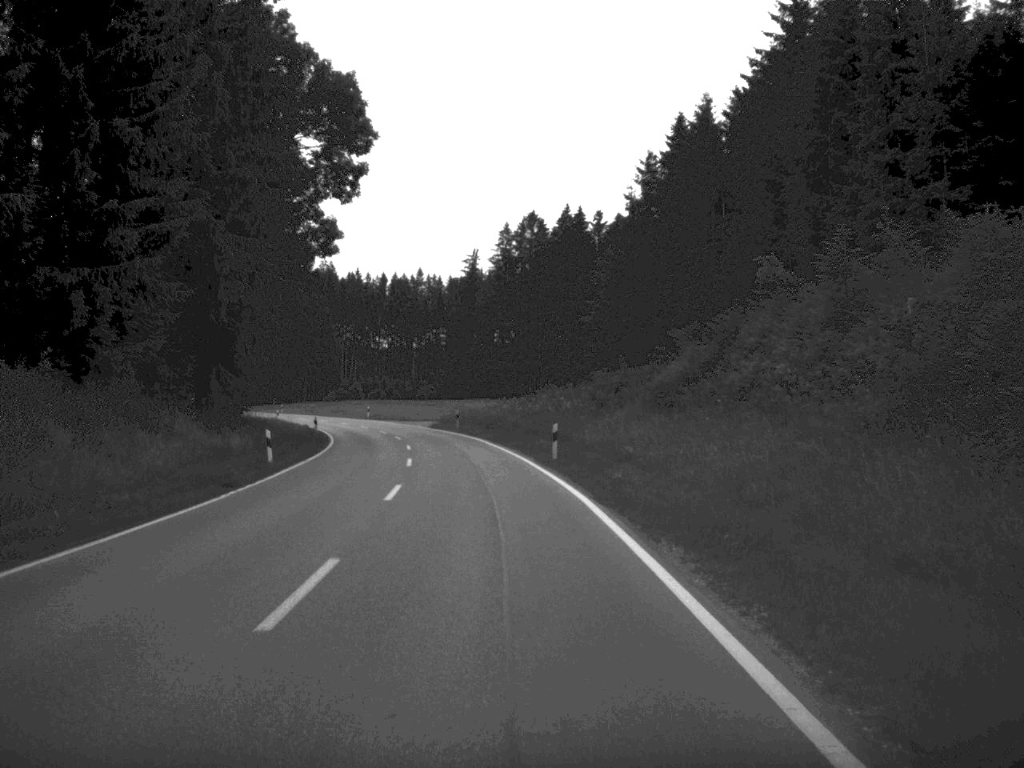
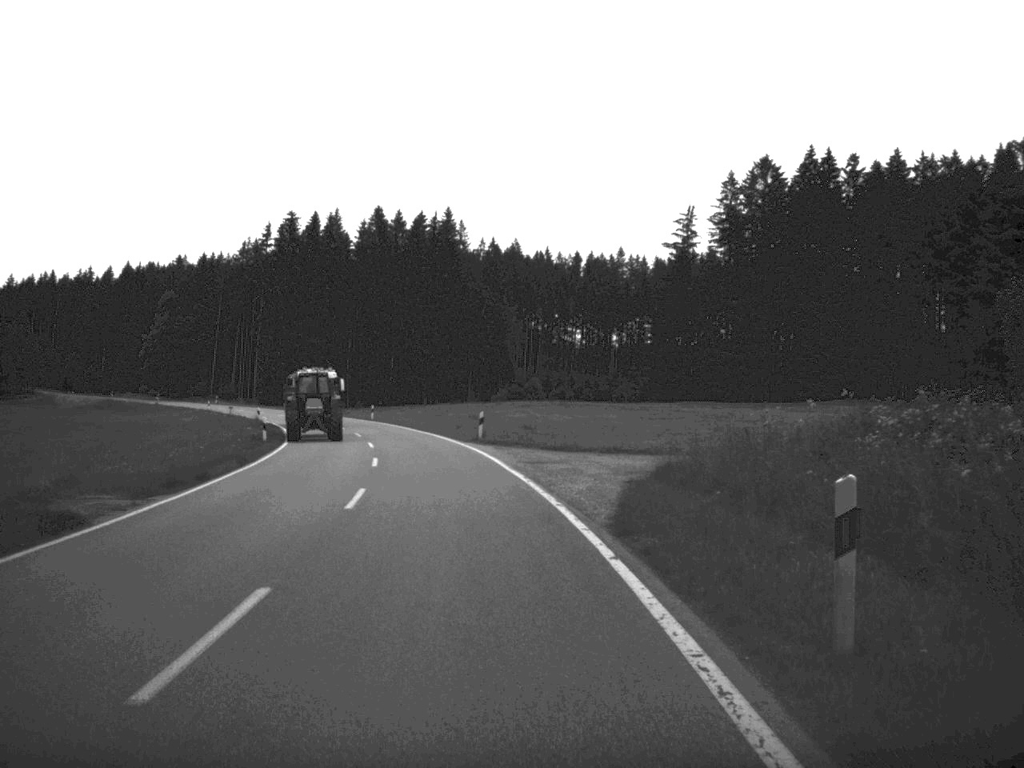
(-4.3, +61.1) m; -9°
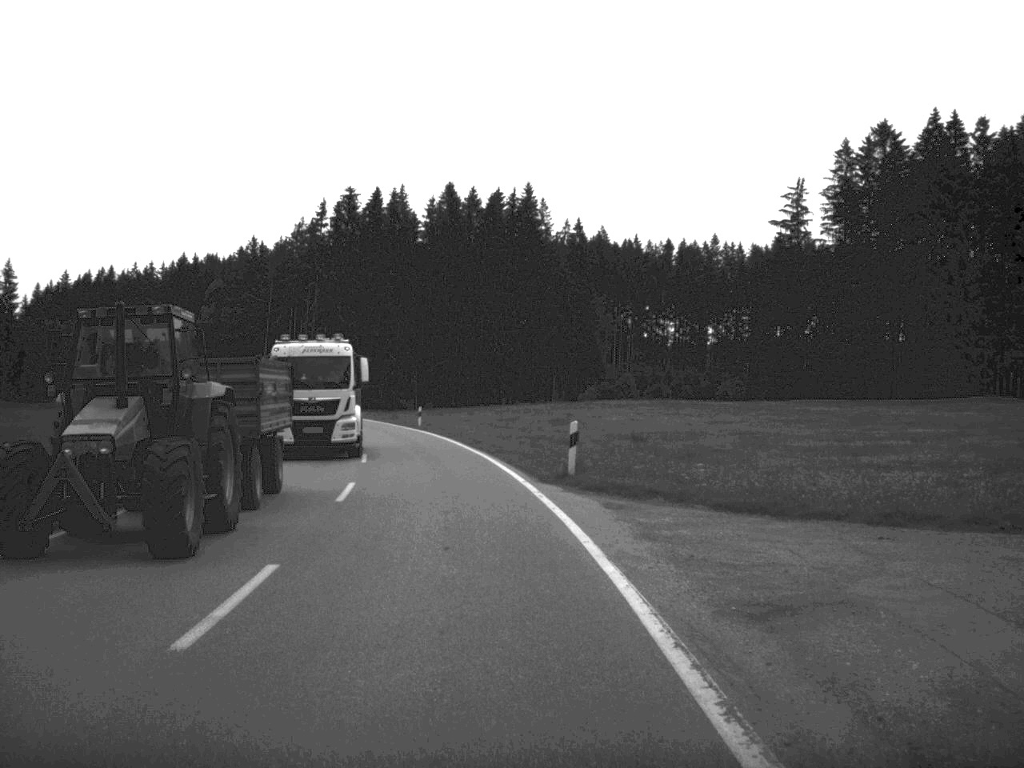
(-0.8, +22.6) m; -4°
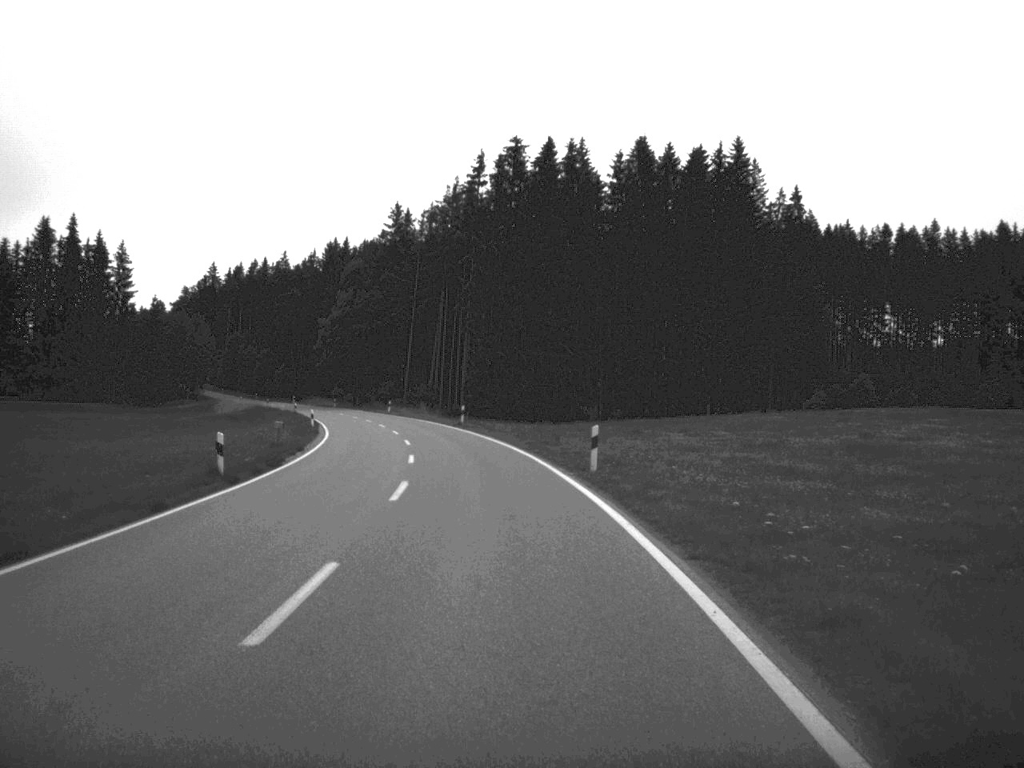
(-2.5, +35.1) m; -8°
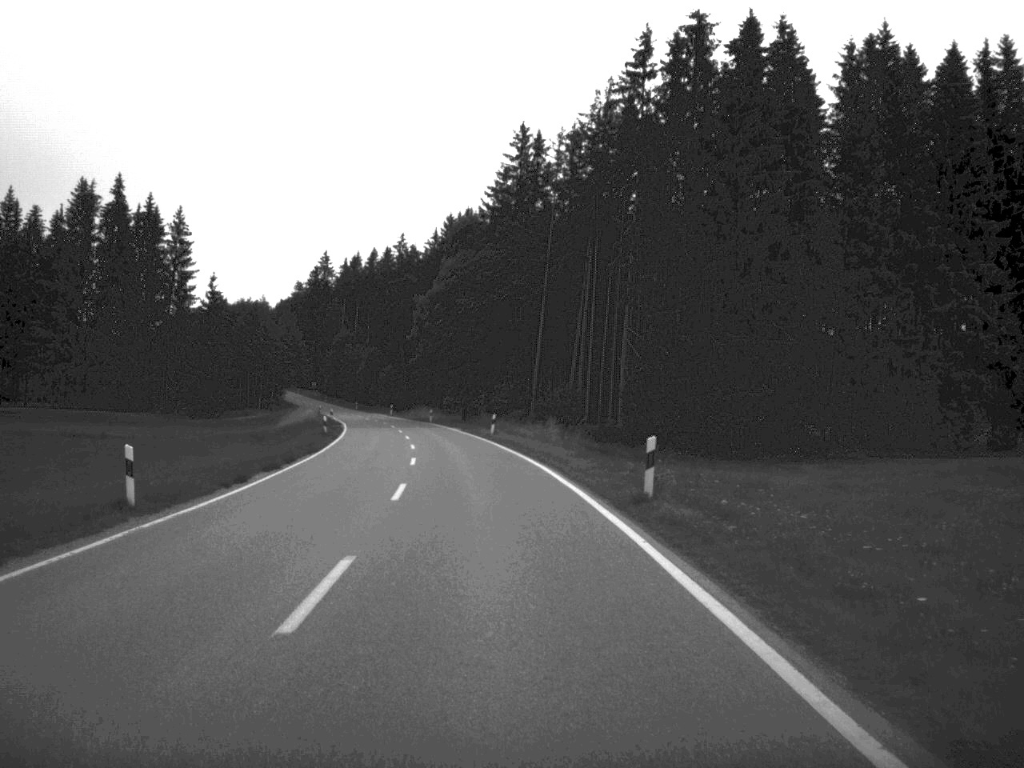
(-2.7, +46.0) m; -7°
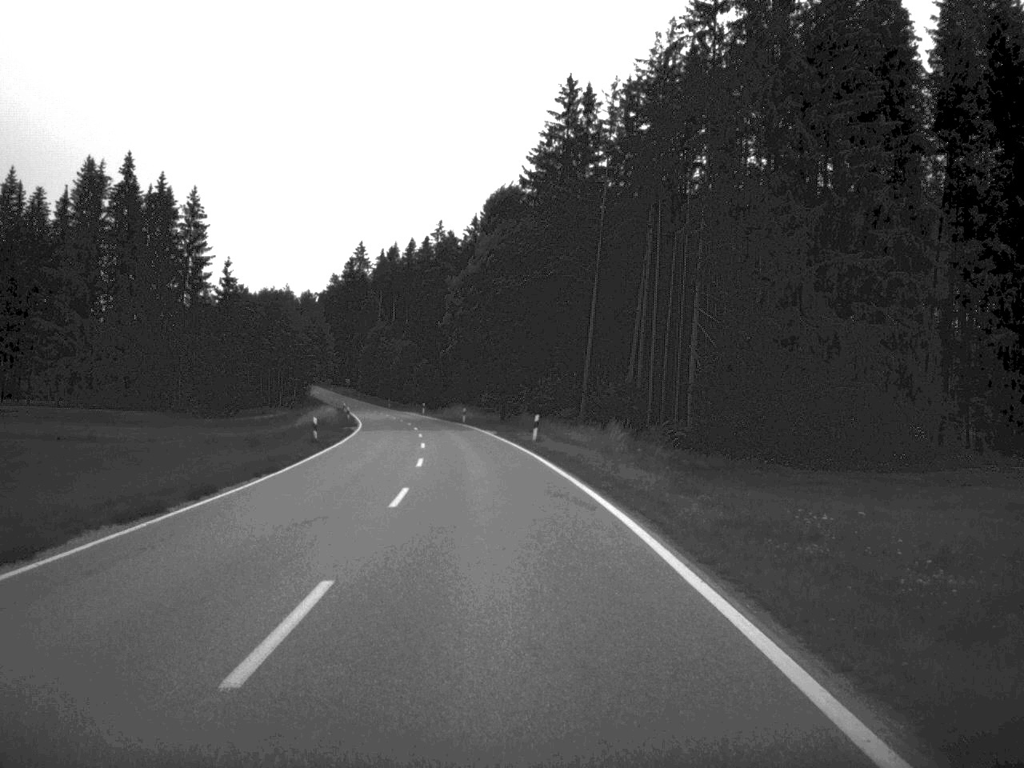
(-0.2, +13.9) m; -2°
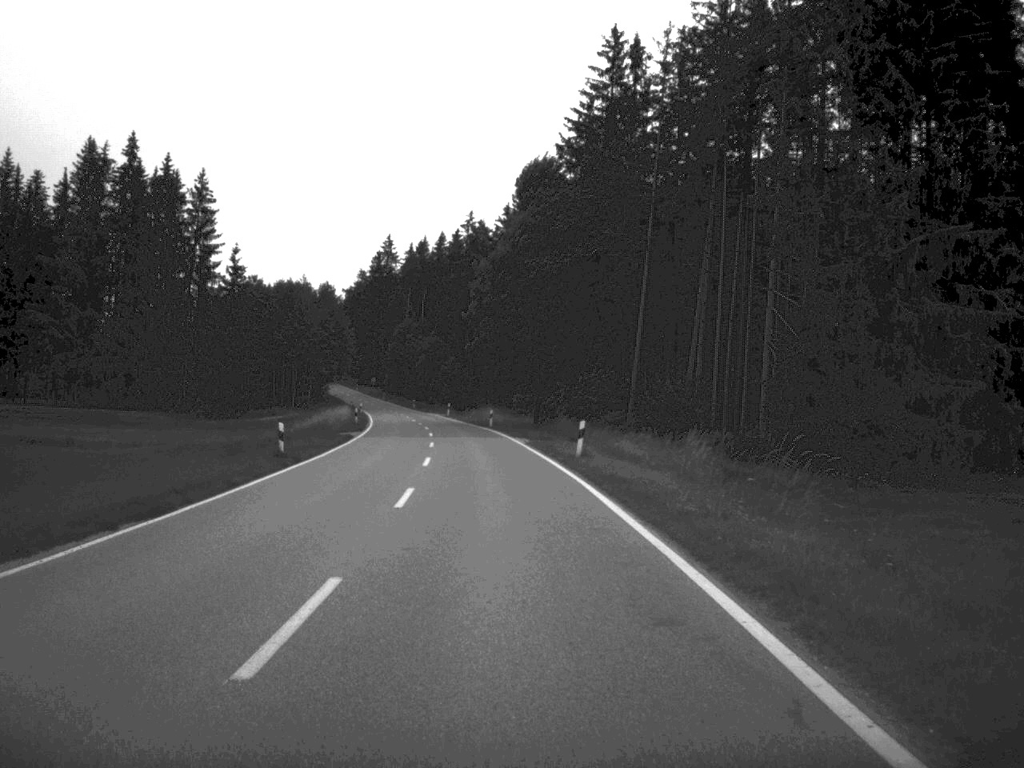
(-0.2, +11.8) m; -2°
